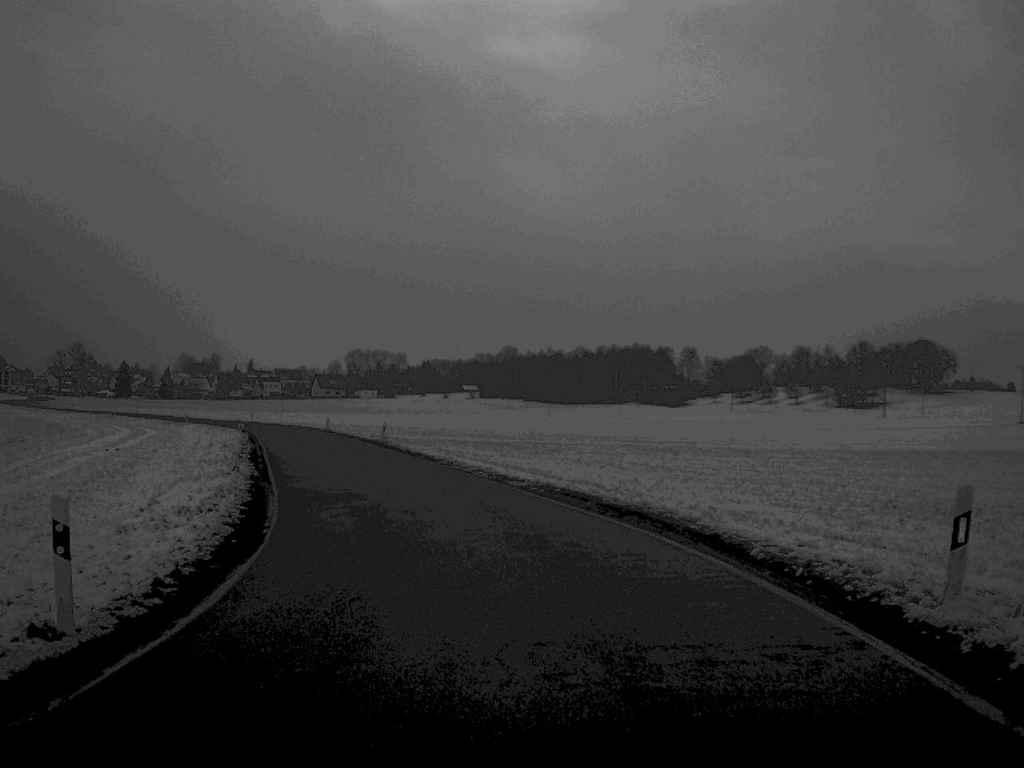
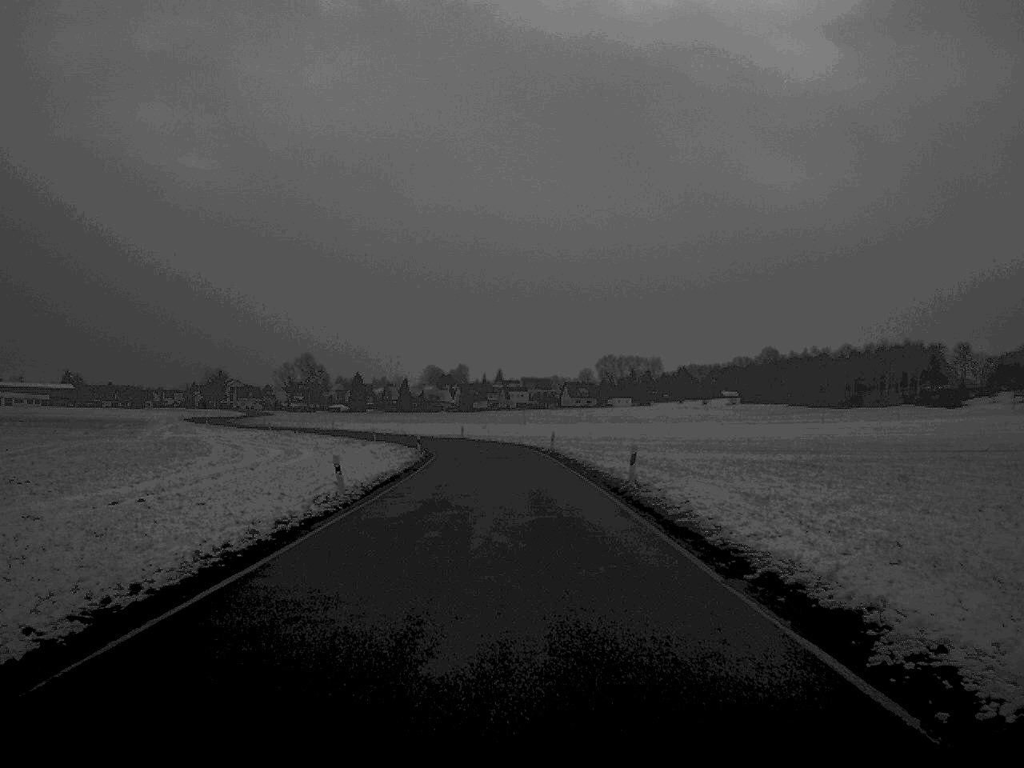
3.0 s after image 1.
(-3.0, +30.2) m; -11°
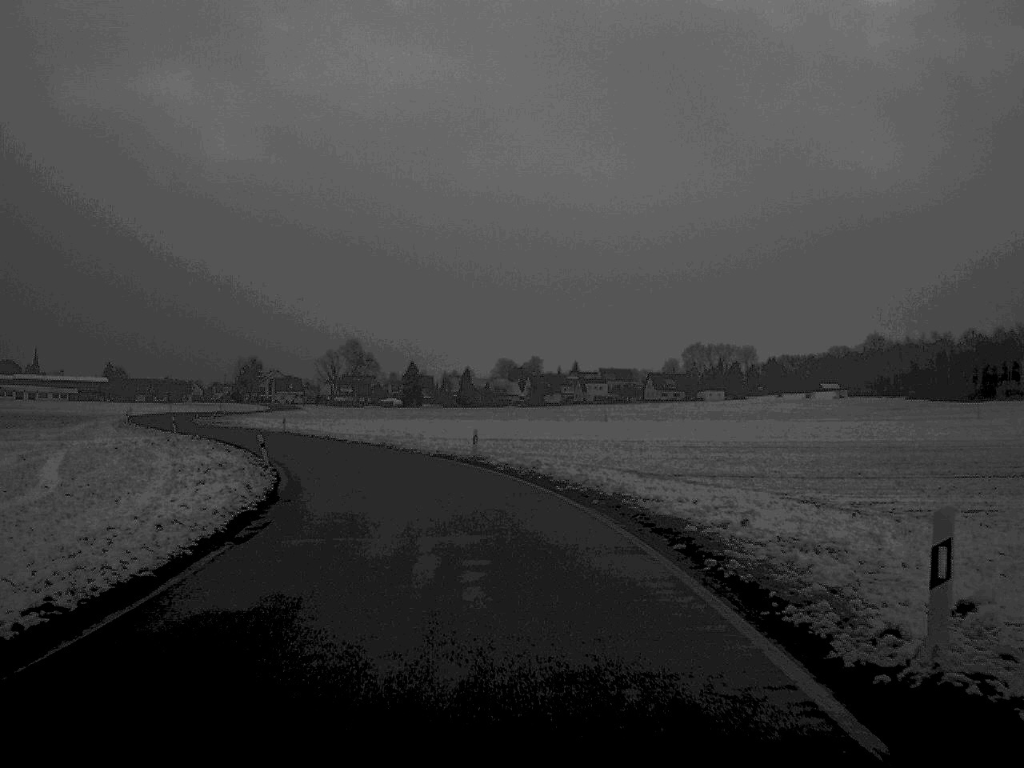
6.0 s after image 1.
(-0.6, +54.4) m; -4°
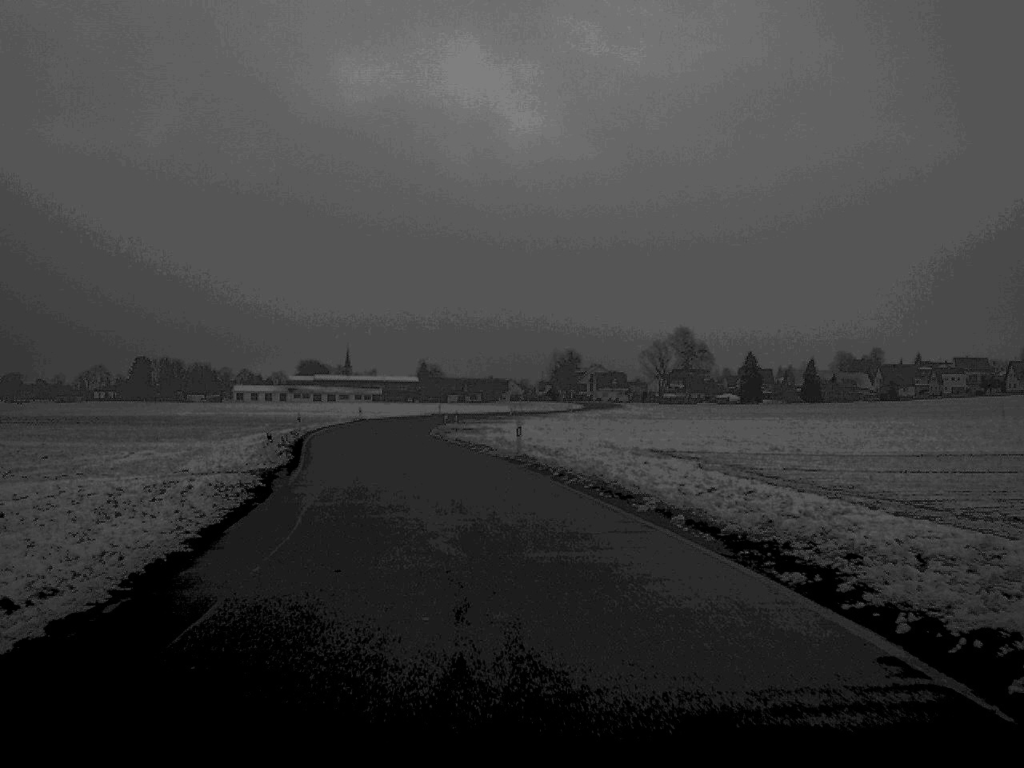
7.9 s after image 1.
(-5.1, +41.7) m; -15°
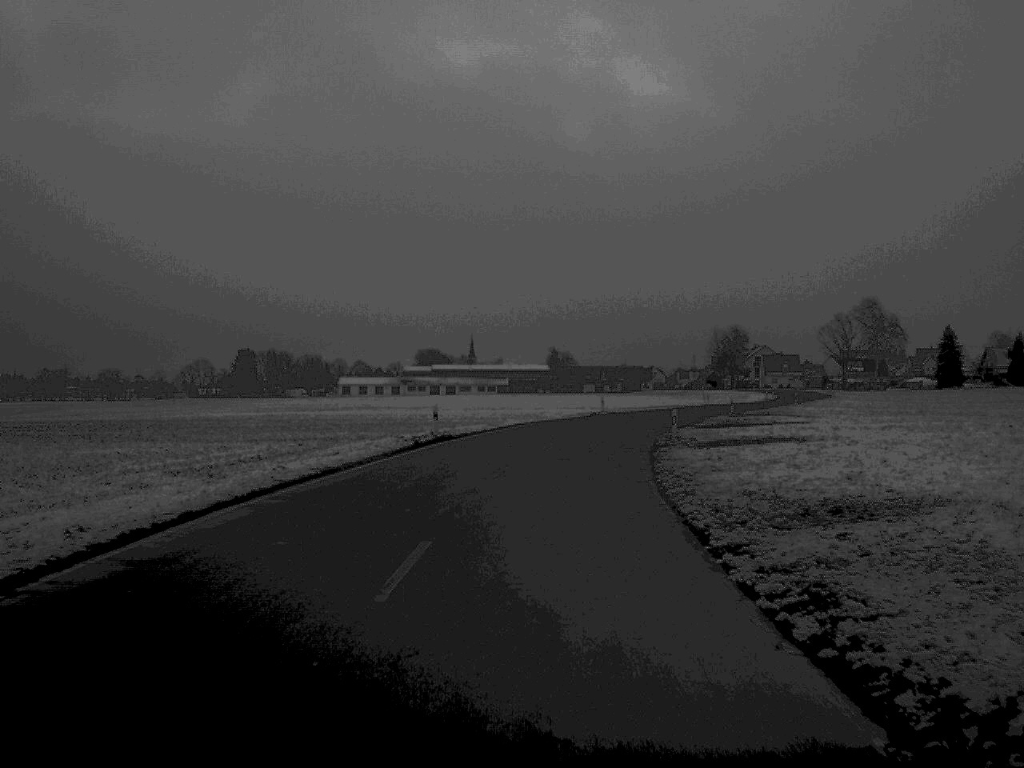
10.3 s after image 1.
(-5.5, +57.0) m; -5°
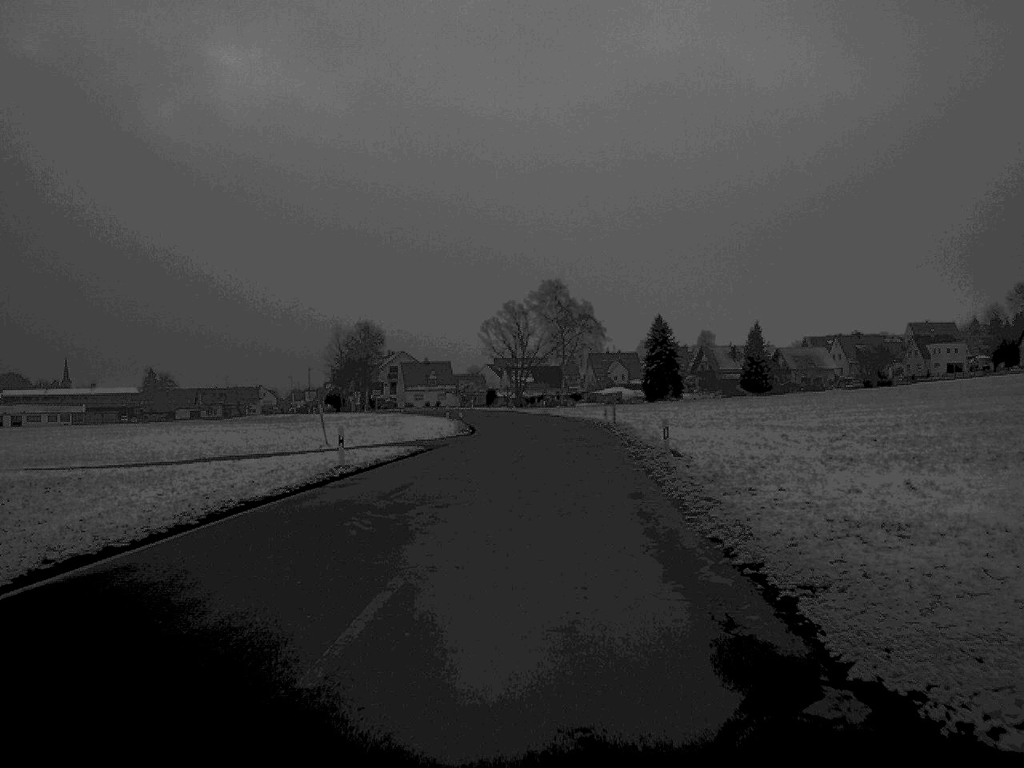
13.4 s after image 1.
(+10.5, +75.3) m; +17°
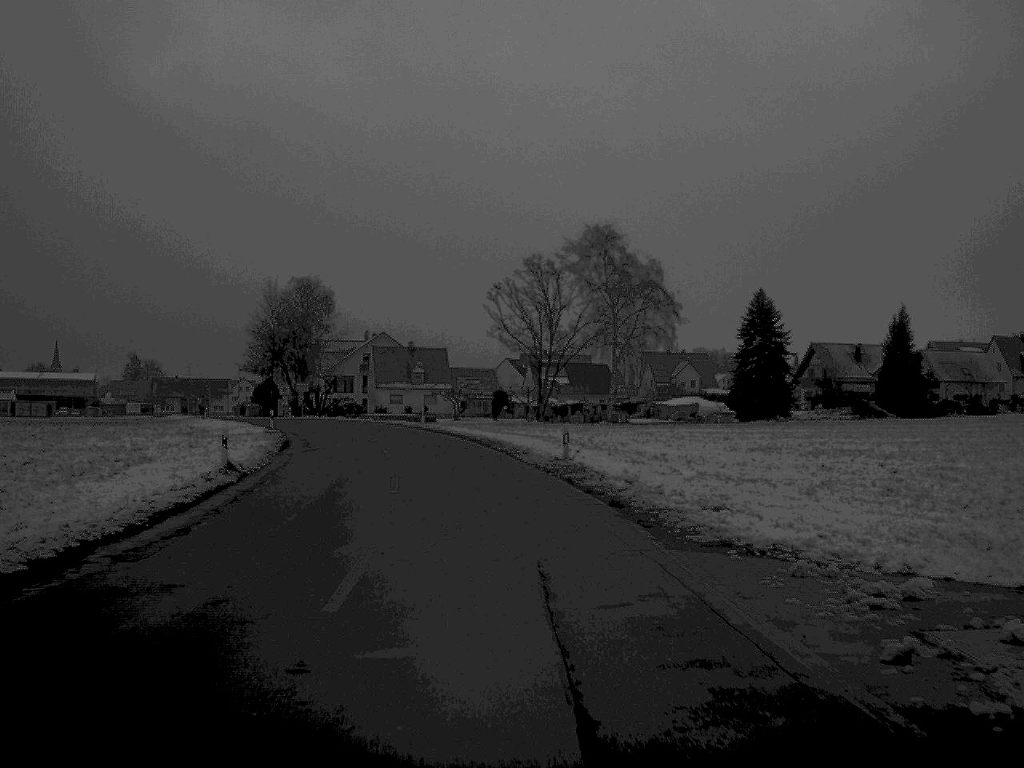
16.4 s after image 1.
(+1.4, +69.1) m; -2°
